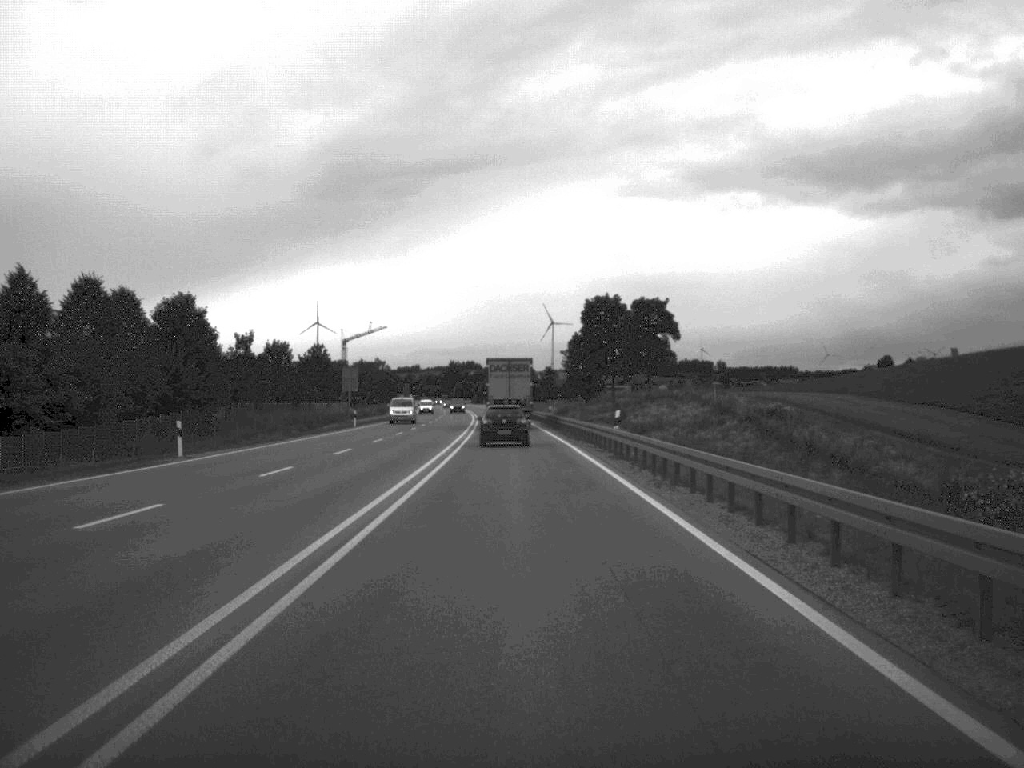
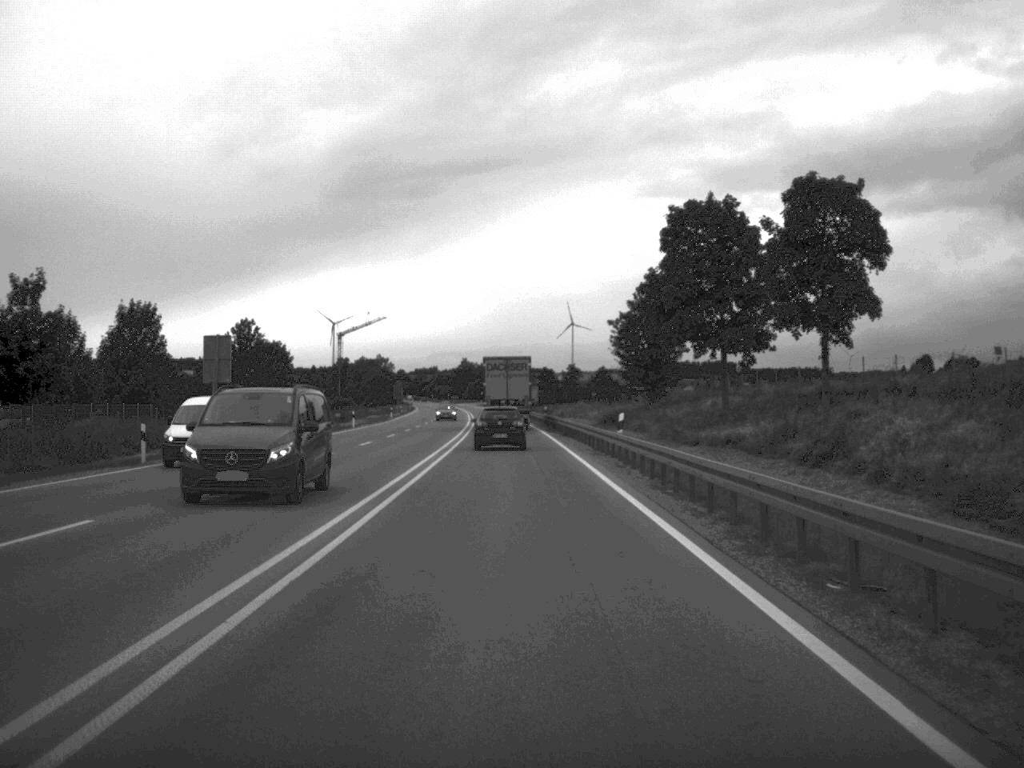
(-0.4, +50.7) m; -1°
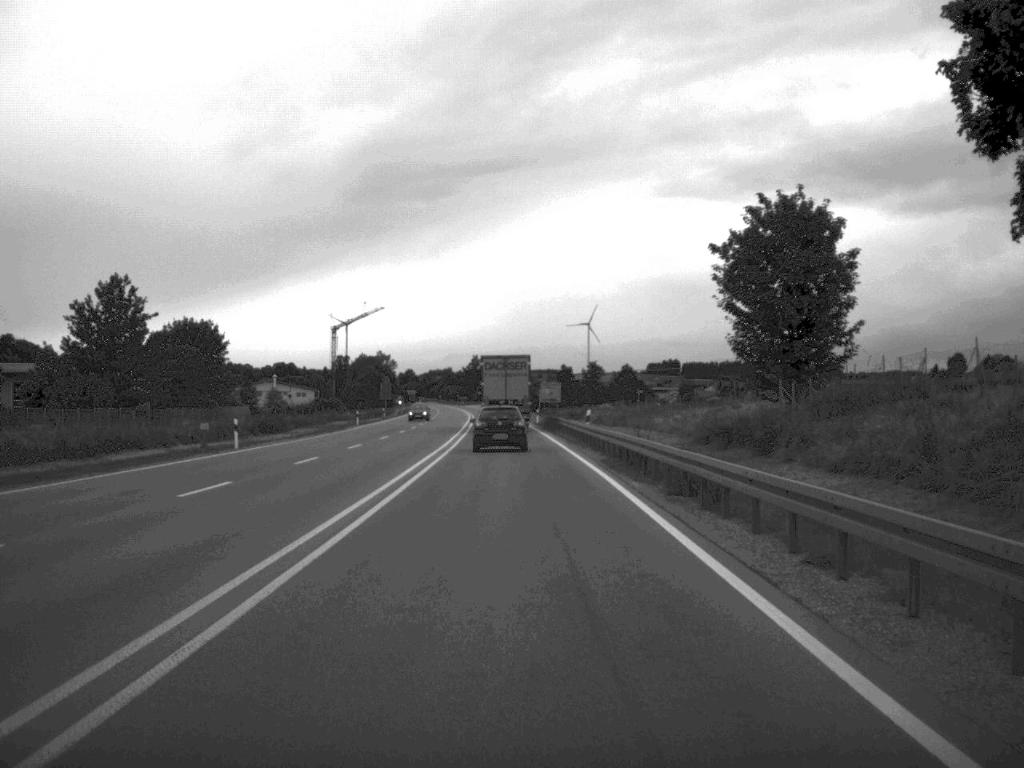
(-0.4, +39.2) m; -1°
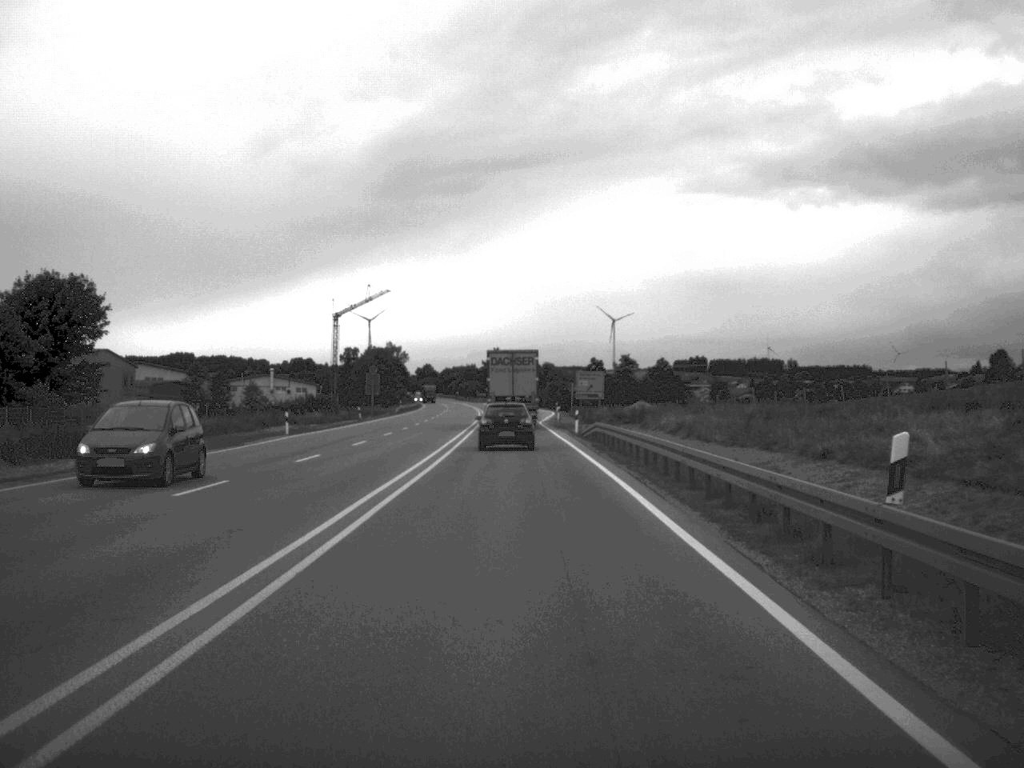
(-0.3, +36.7) m; -1°
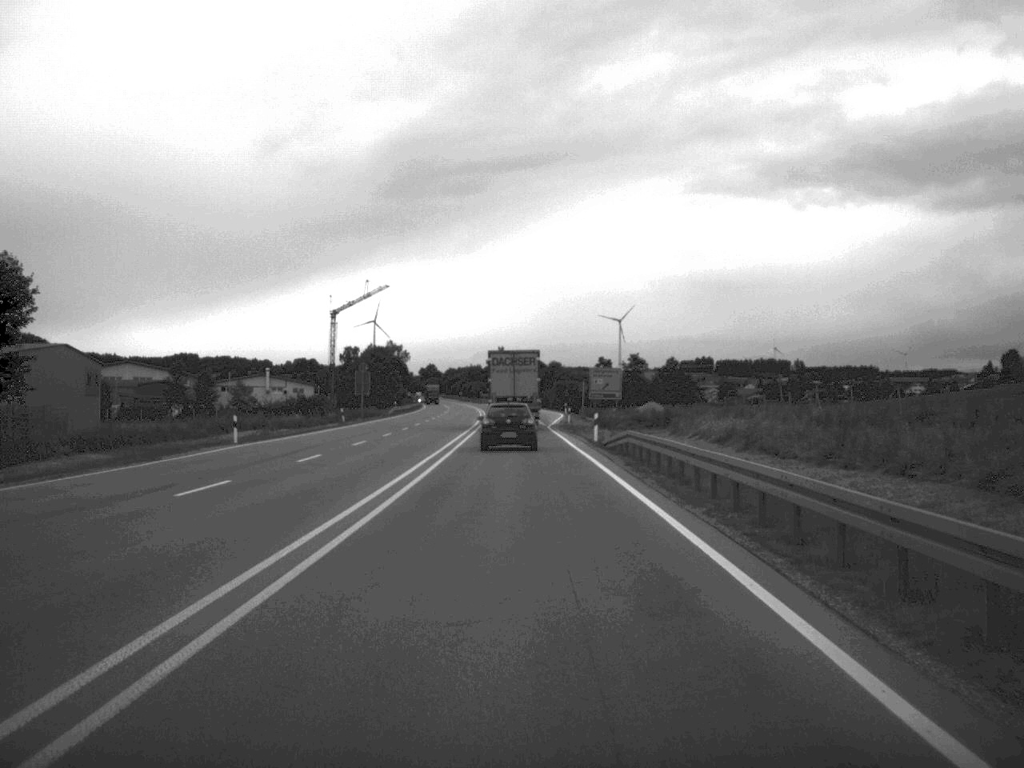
(0.0, +11.9) m; 0°
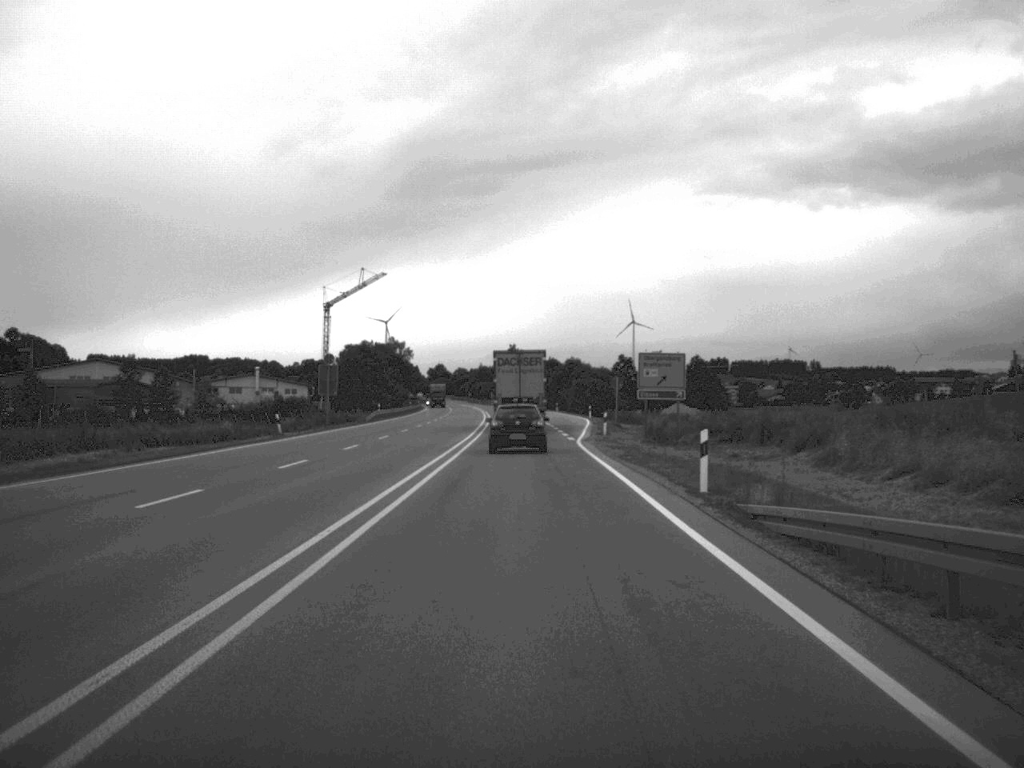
(-0.2, +26.4) m; -1°
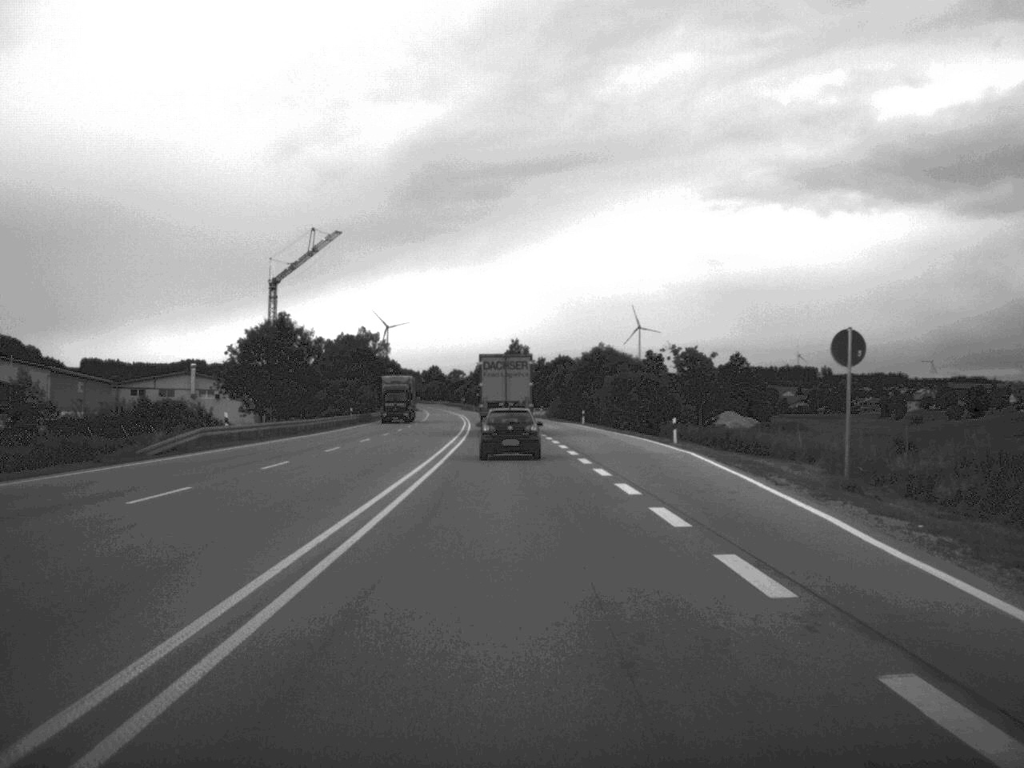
(-0.4, +58.6) m; 0°
